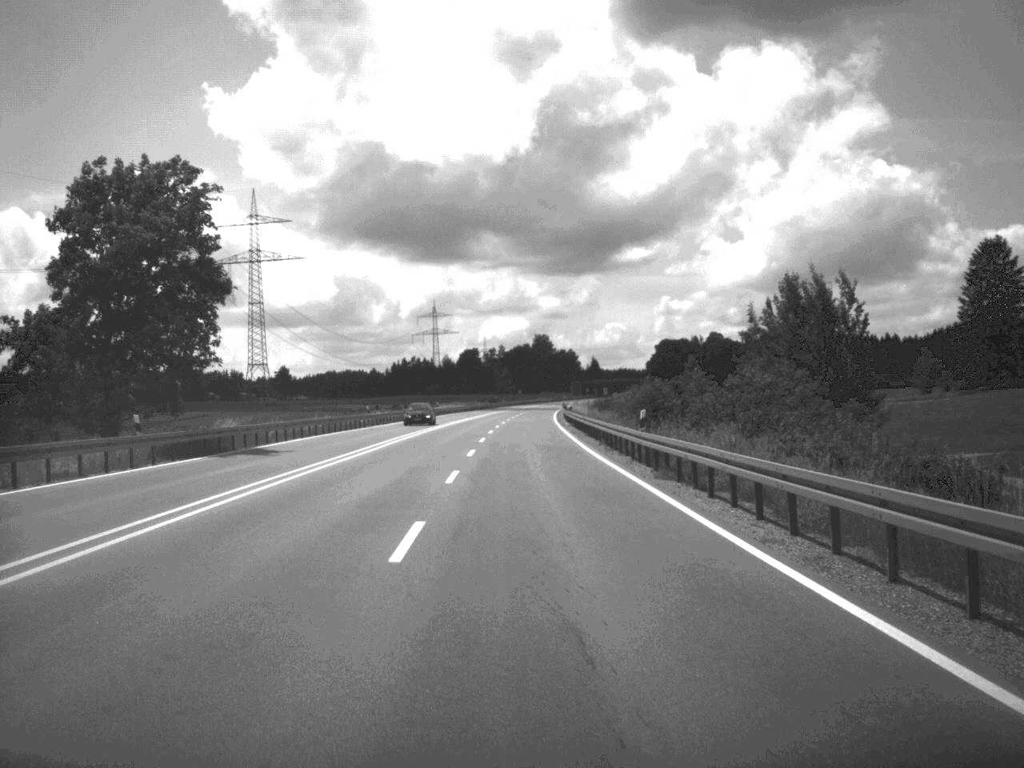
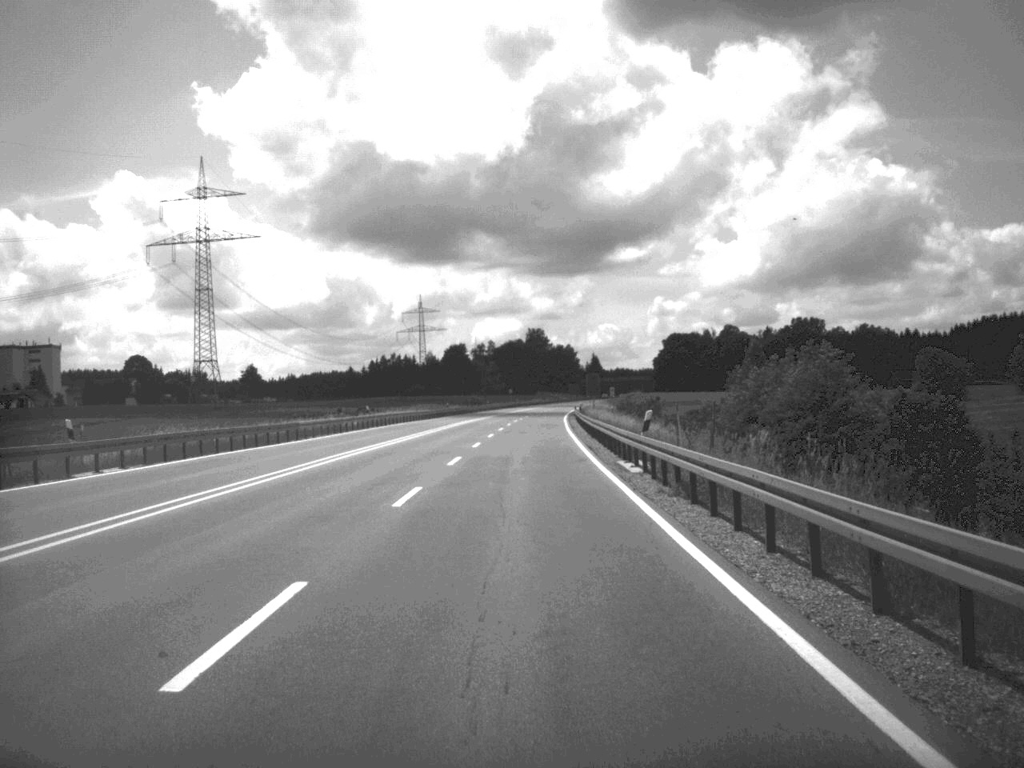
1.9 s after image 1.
(+0.1, +53.1) m; 0°
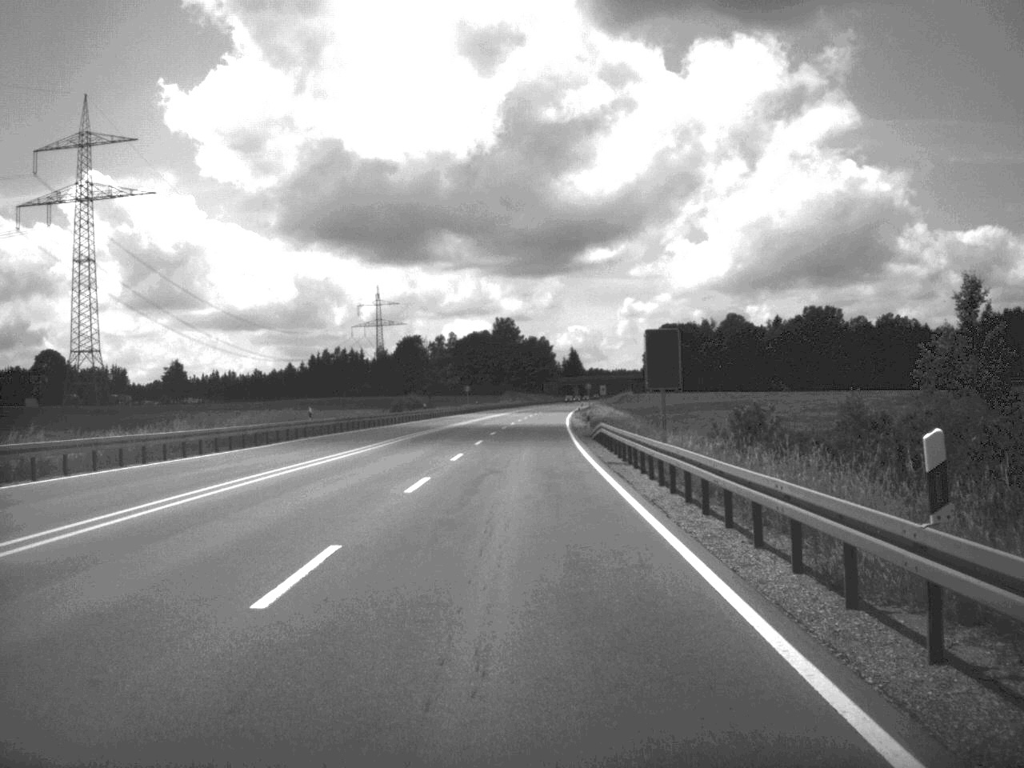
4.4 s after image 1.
(+0.5, +68.8) m; +1°
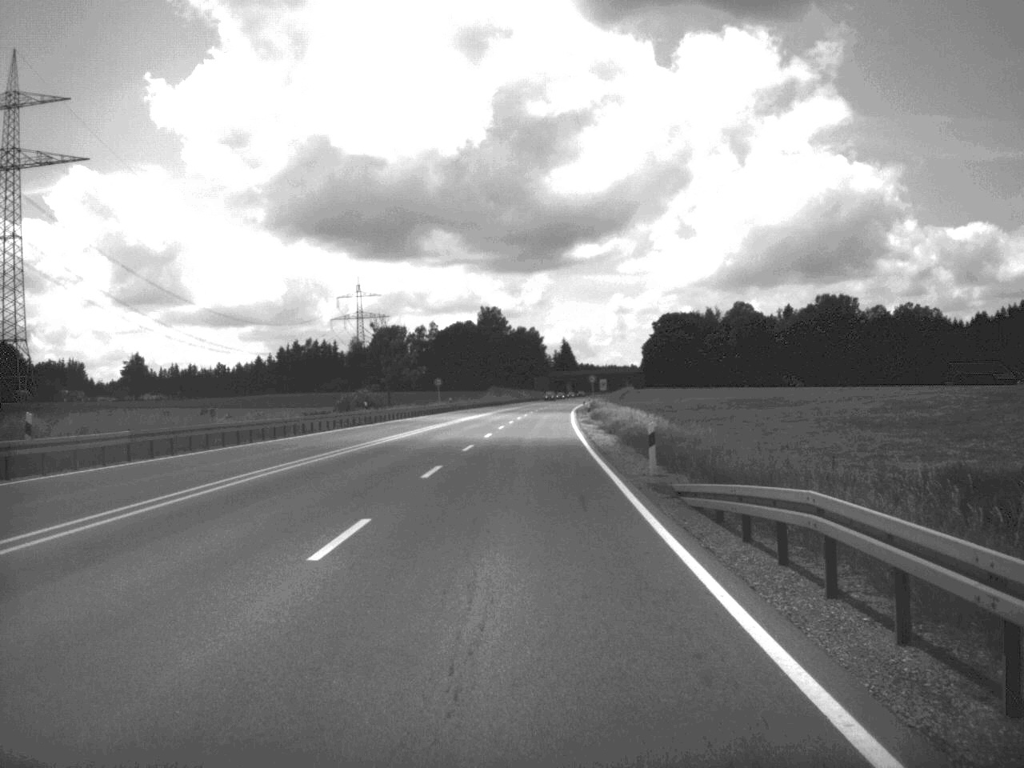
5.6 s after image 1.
(+0.1, +33.0) m; 0°
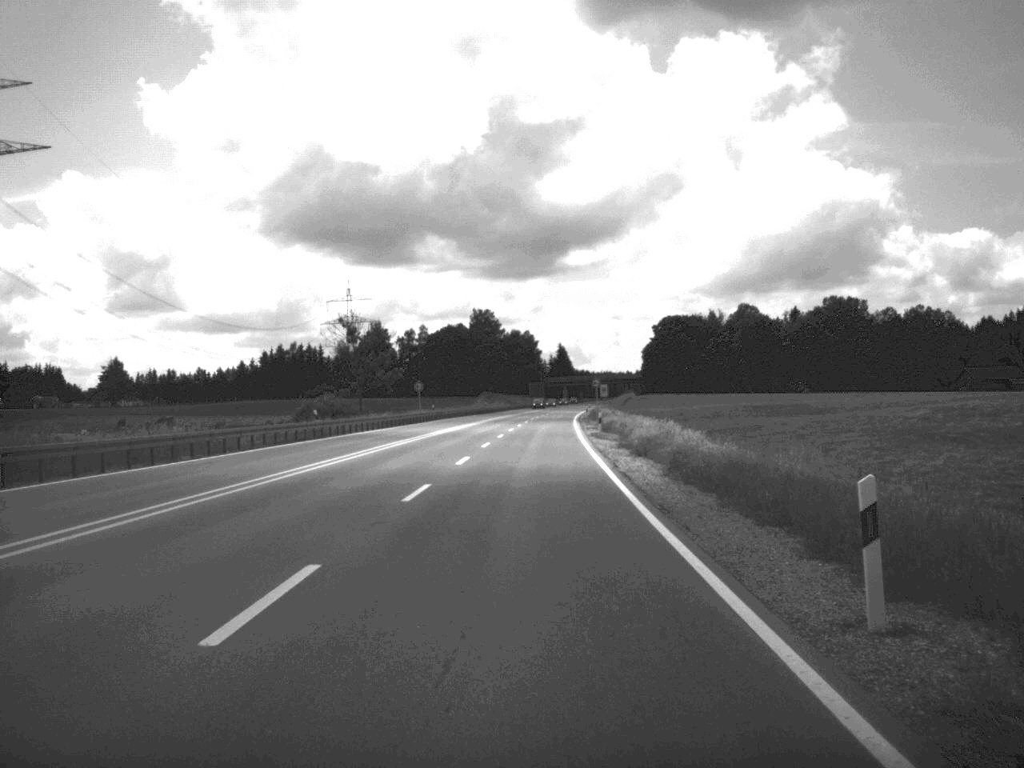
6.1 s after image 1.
(0.0, +16.1) m; 0°
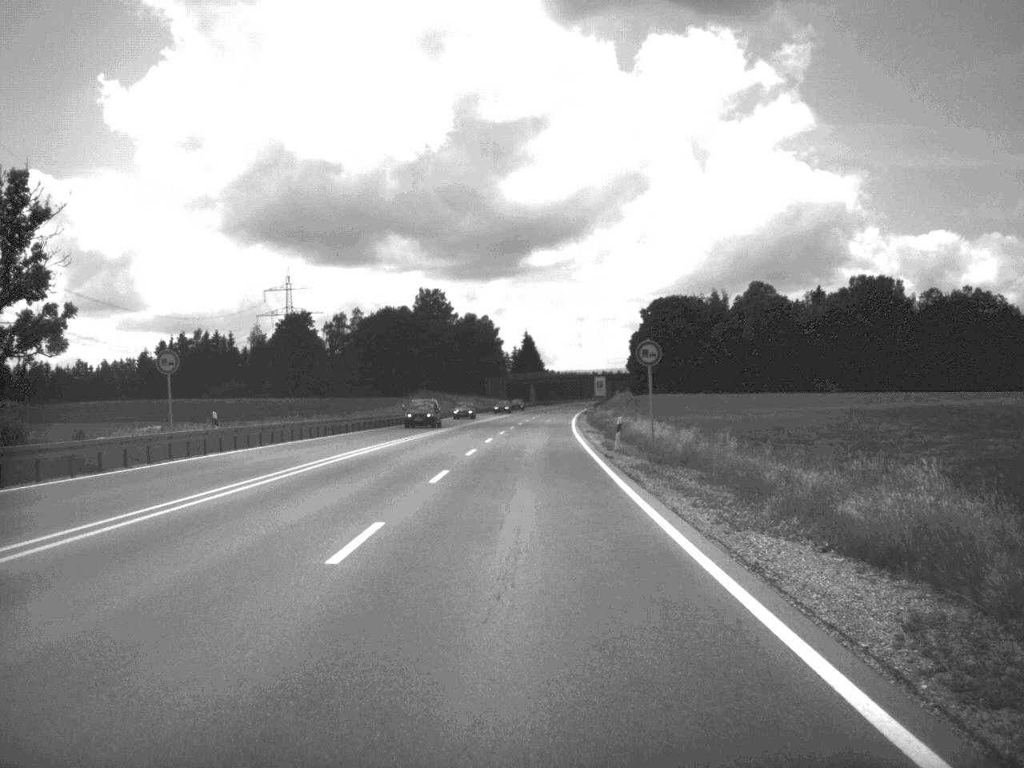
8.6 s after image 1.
(+0.9, +67.1) m; +1°
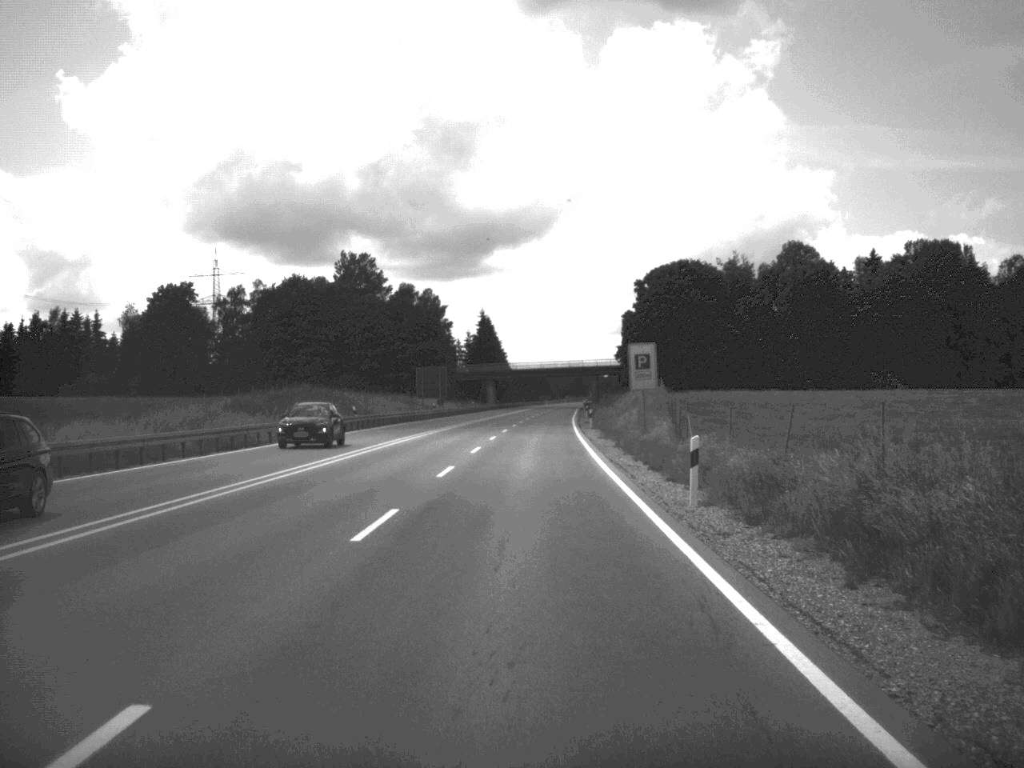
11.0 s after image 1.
(+0.8, +69.4) m; +1°
